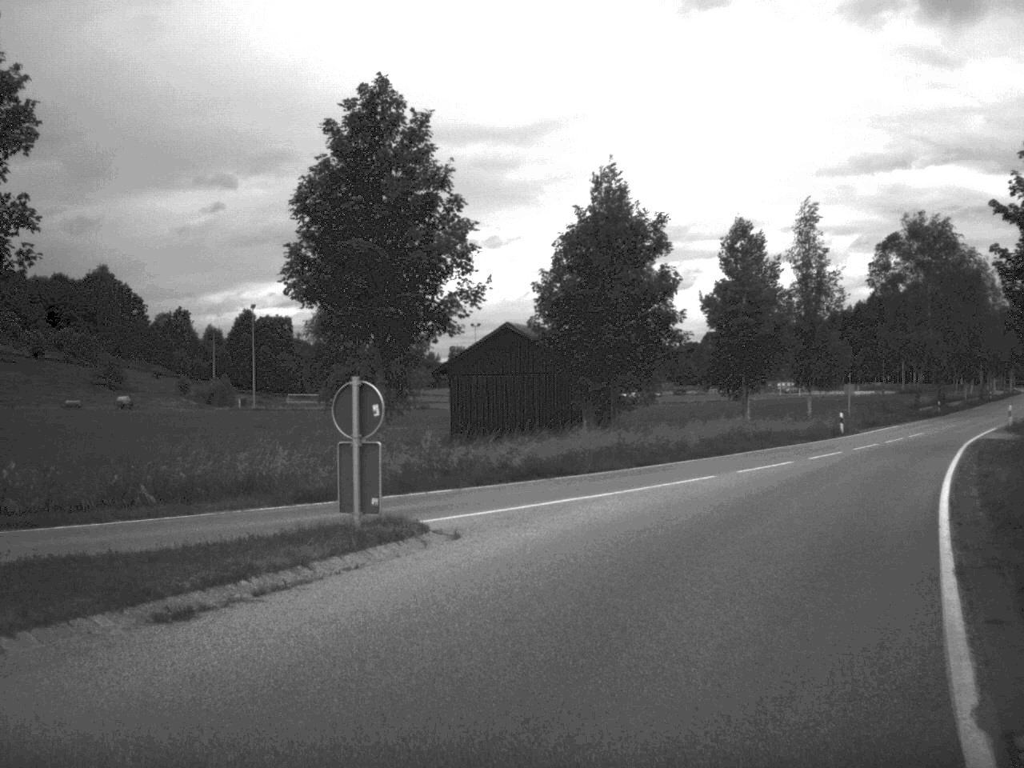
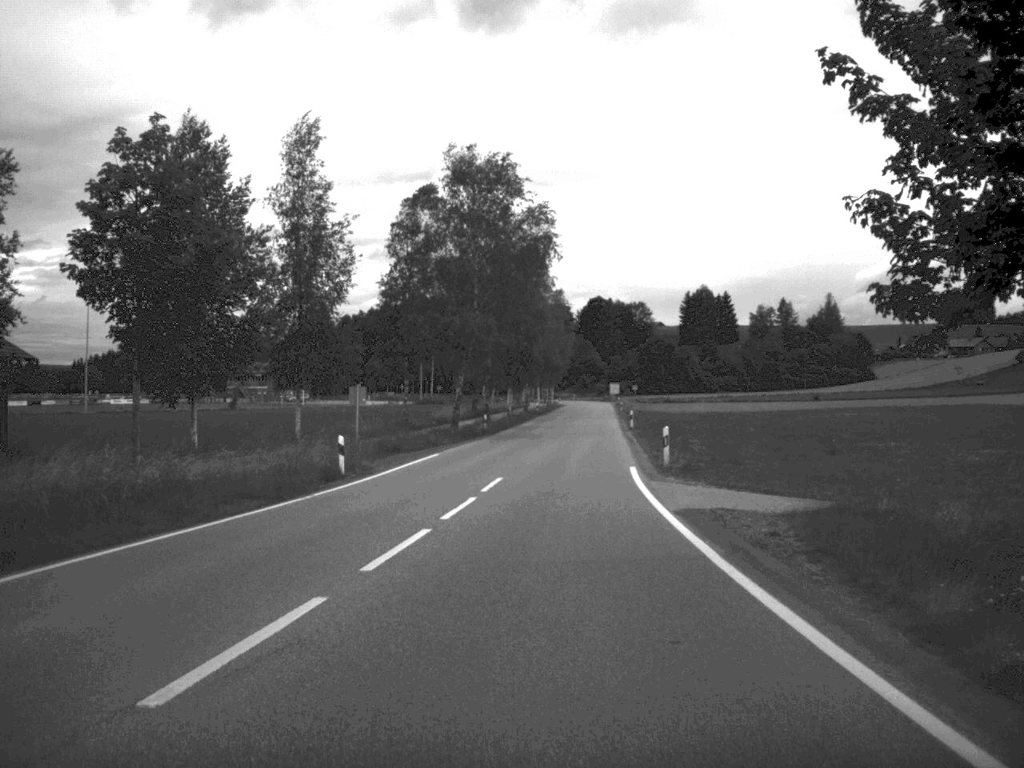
(+6.1, +25.7) m; +21°
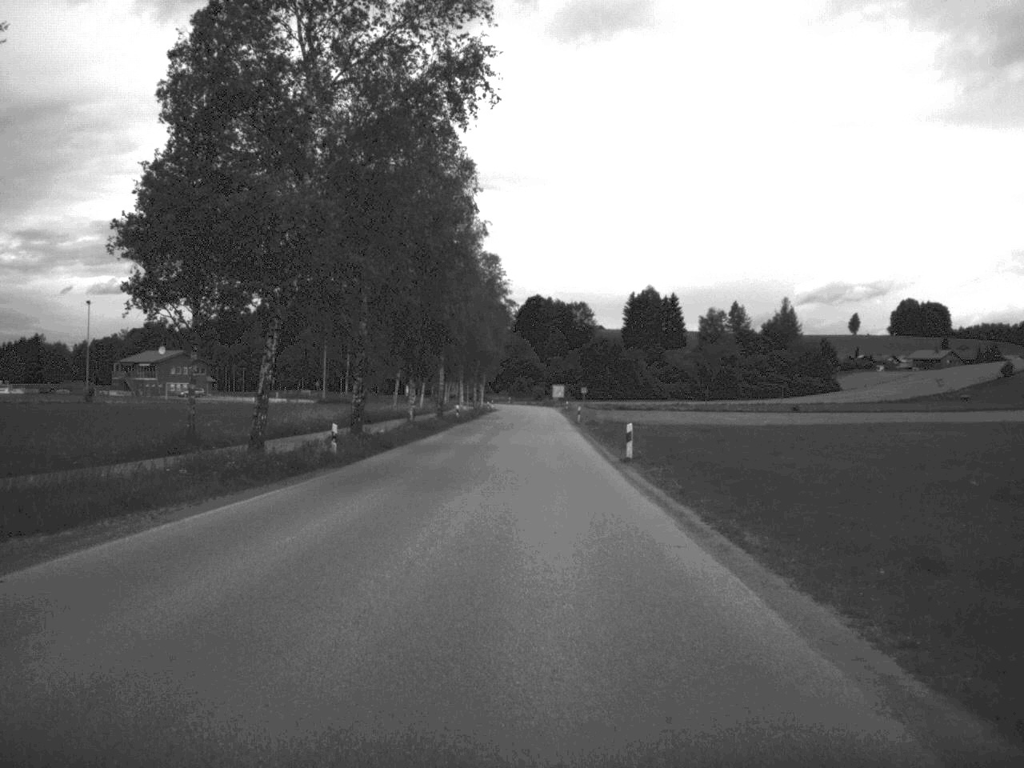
(+1.0, +33.2) m; +3°
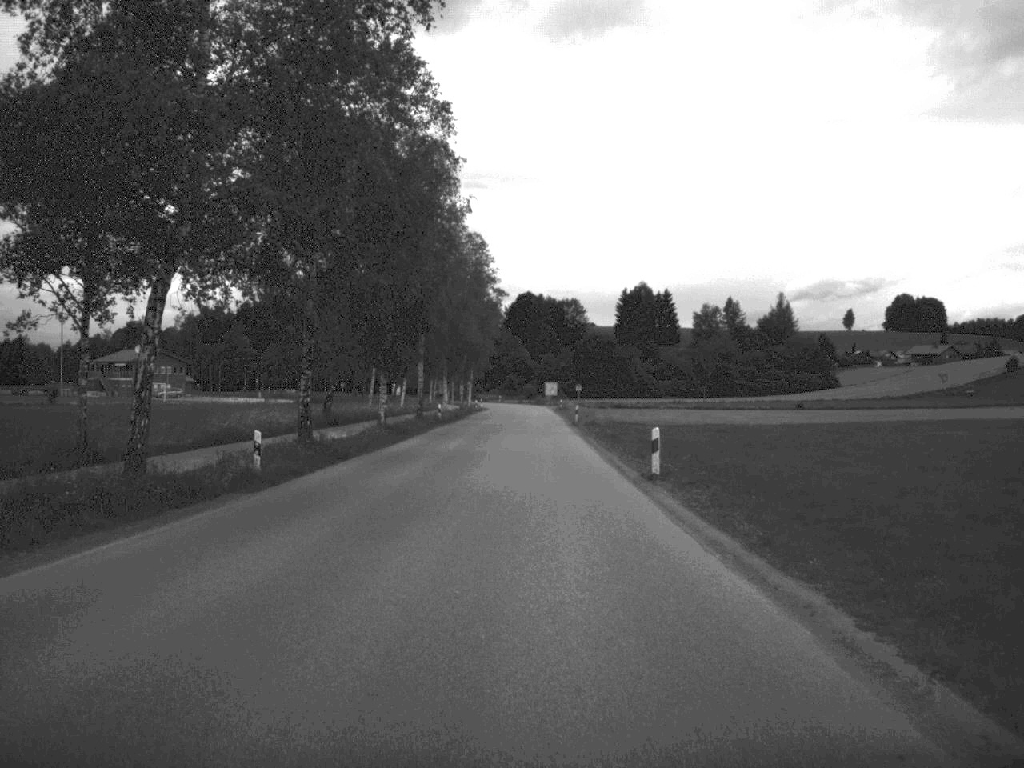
(0.0, +8.5) m; 0°
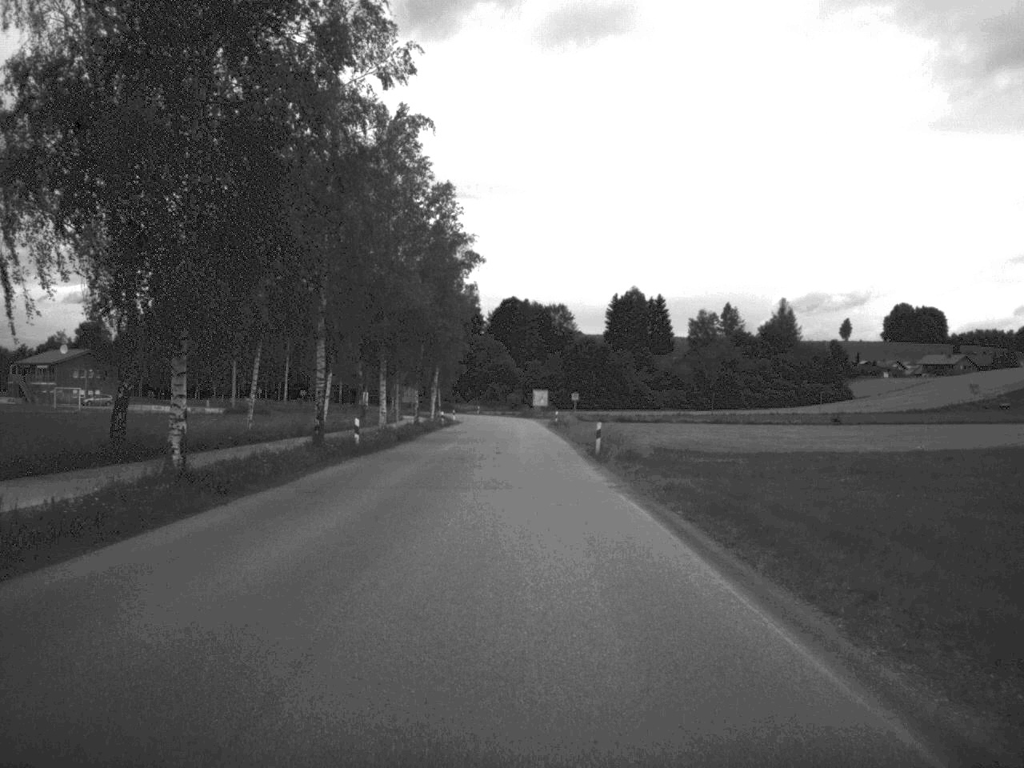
(0.0, +28.6) m; +1°
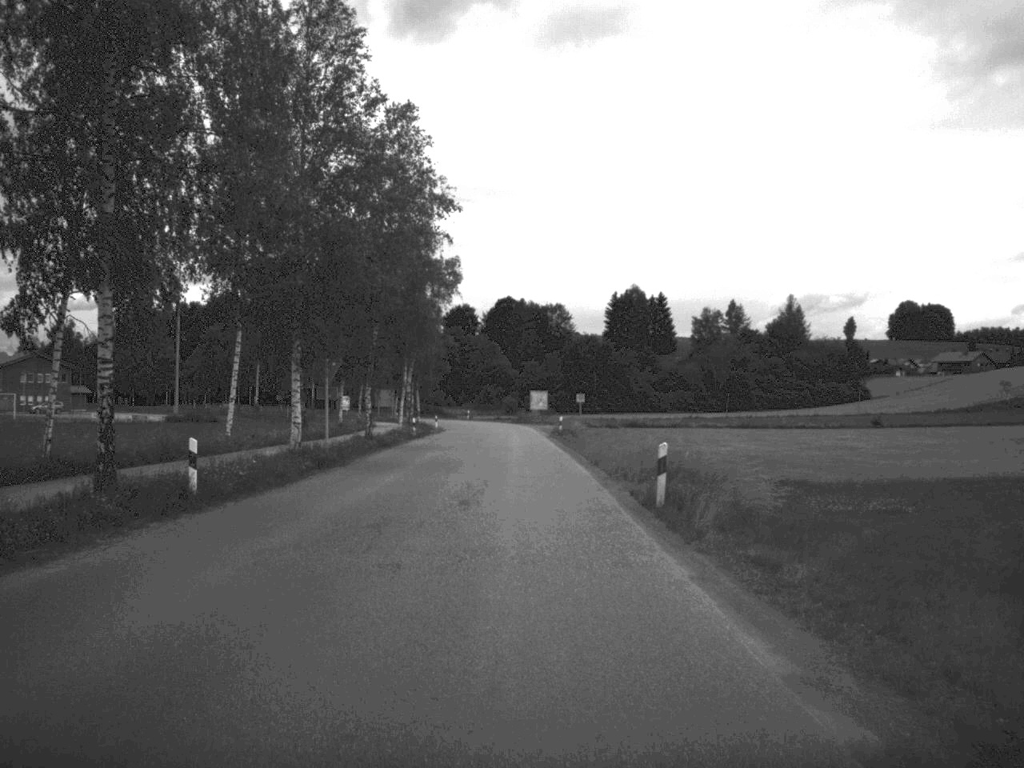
(+0.1, +18.4) m; 0°
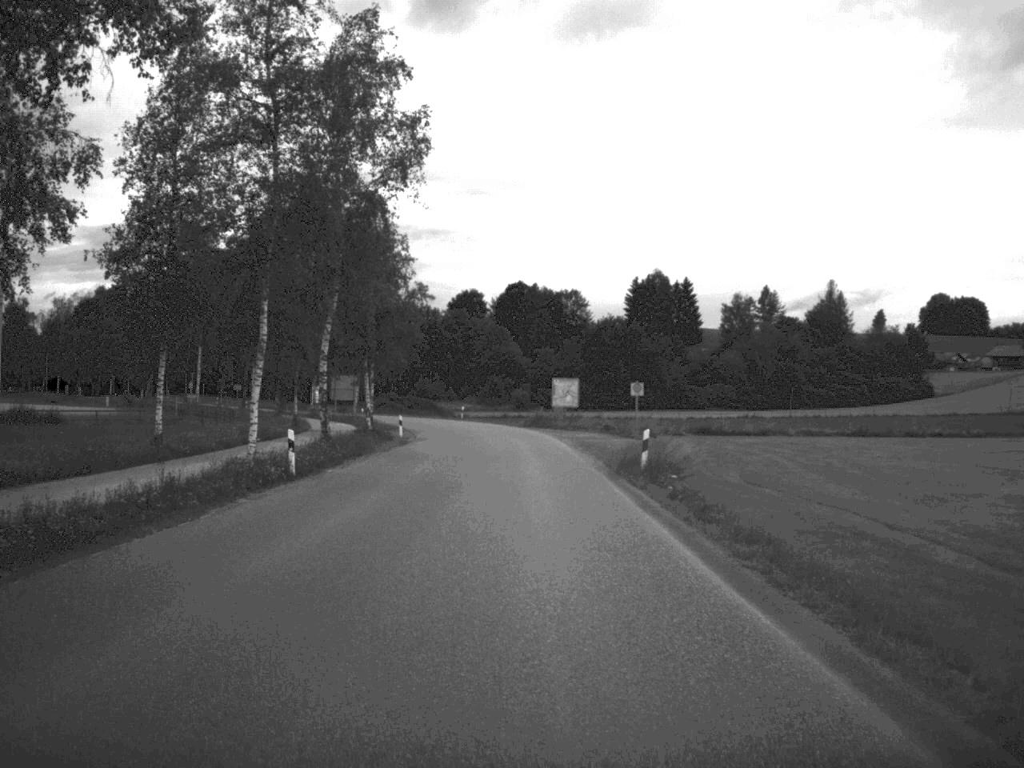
(-0.5, +37.6) m; -1°
